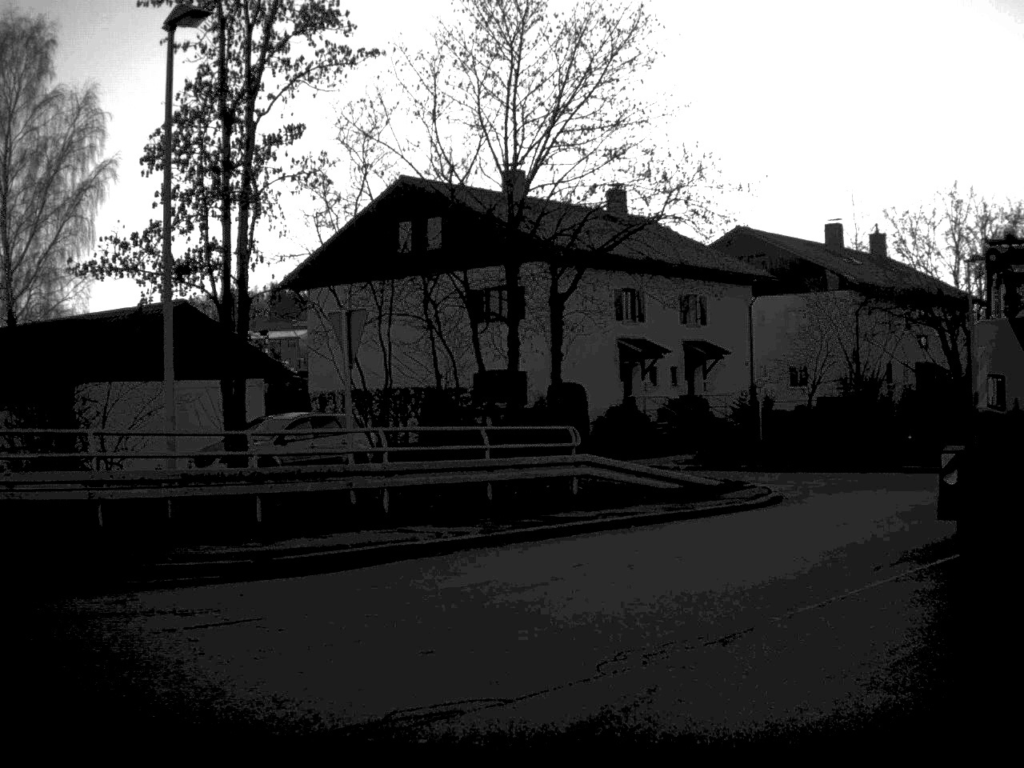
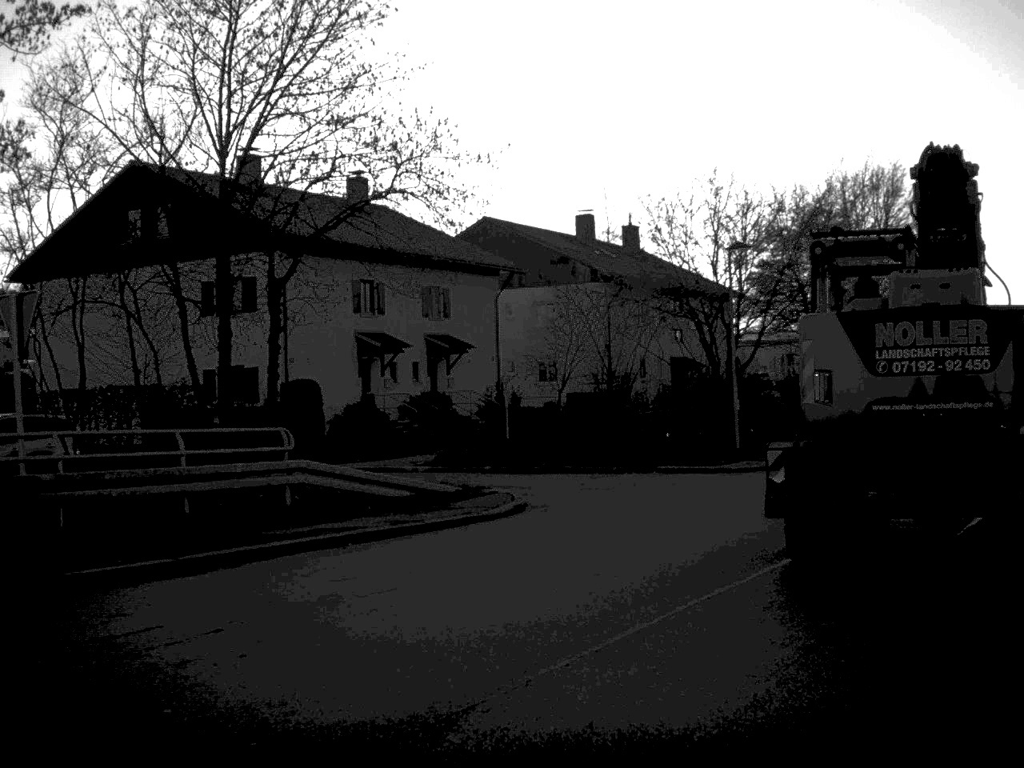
(+0.2, +2.3) m; +11°
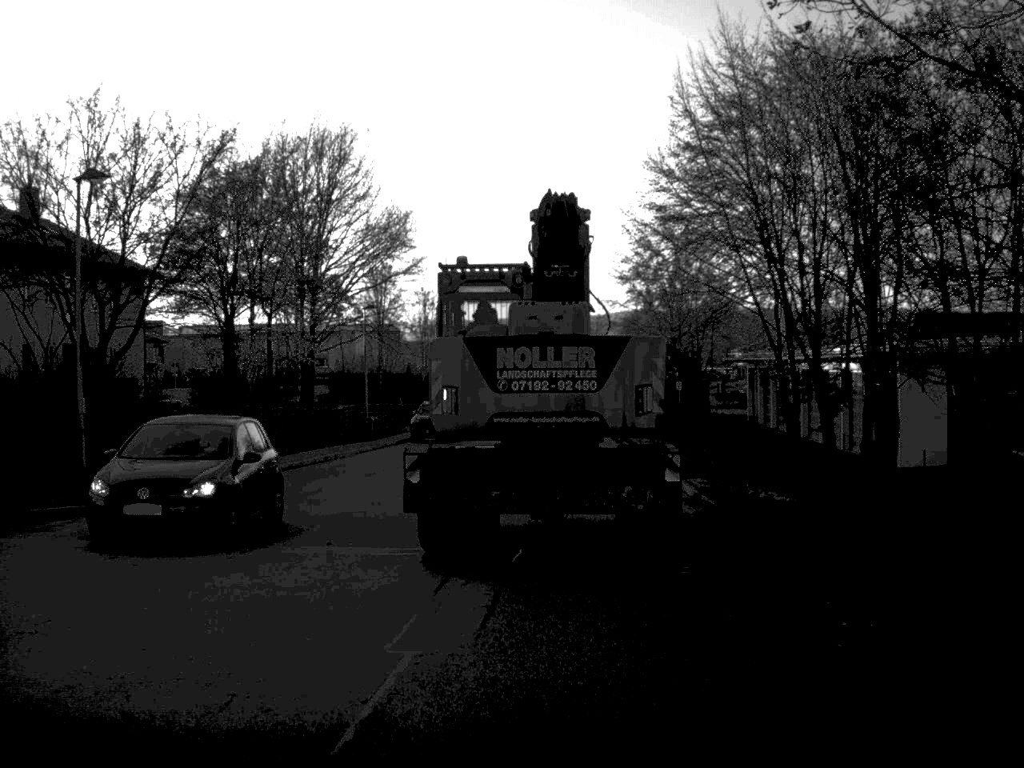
(+3.2, +11.1) m; +24°
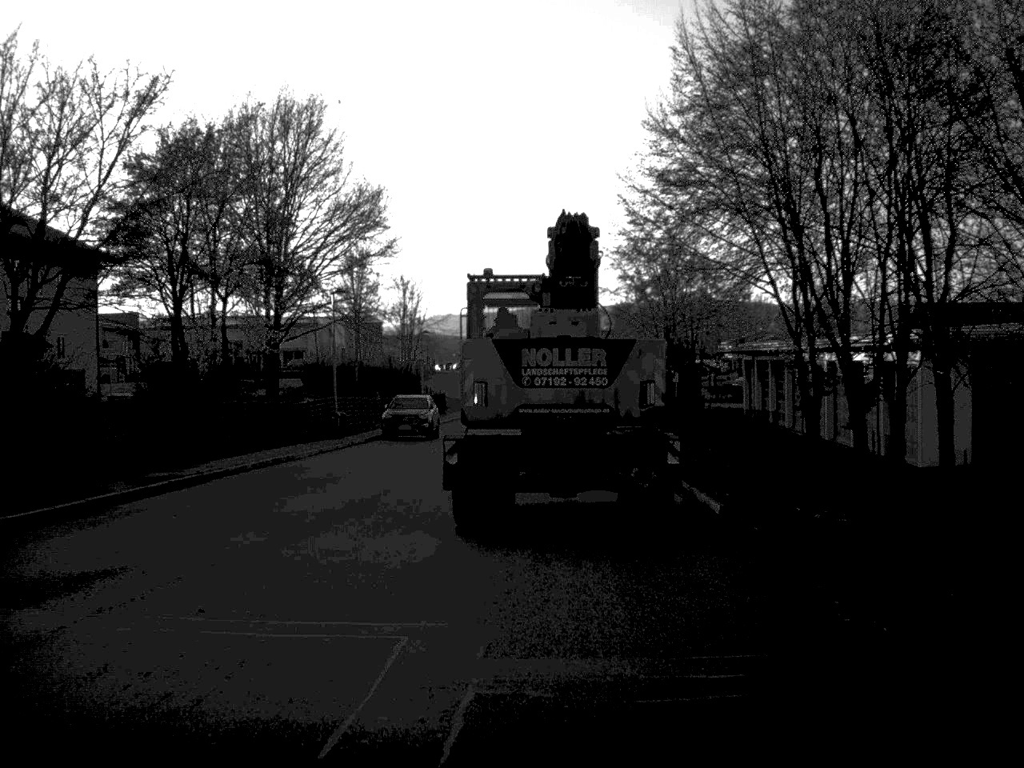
(0.0, +5.2) m; +1°
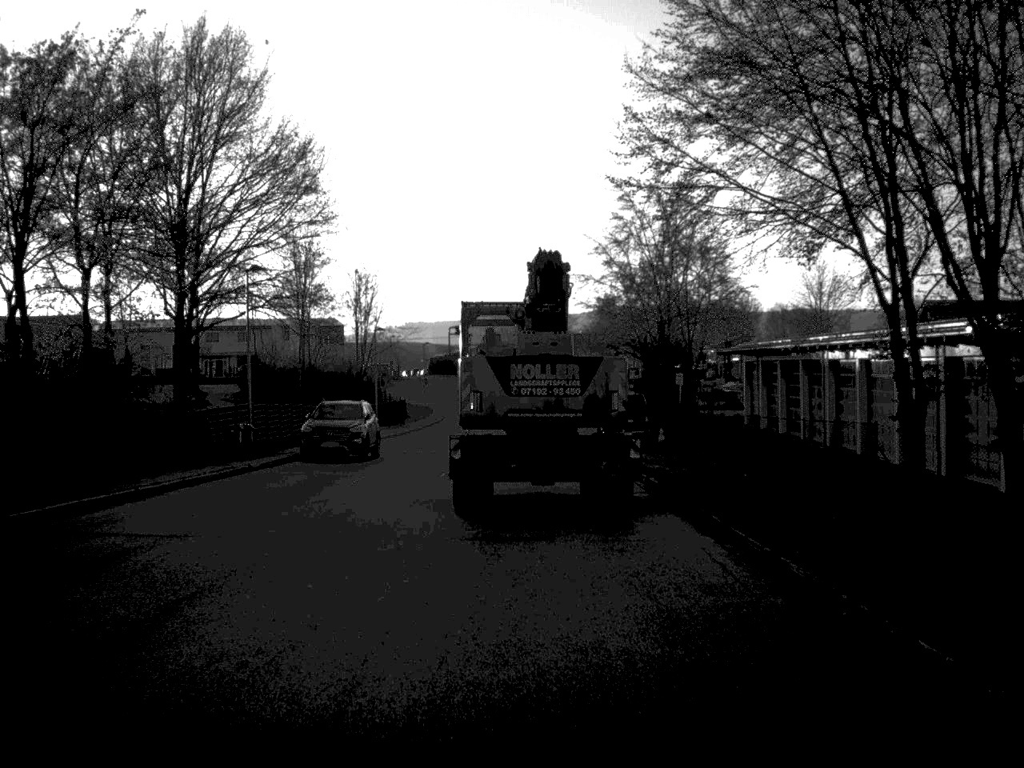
(+0.1, +12.2) m; +1°
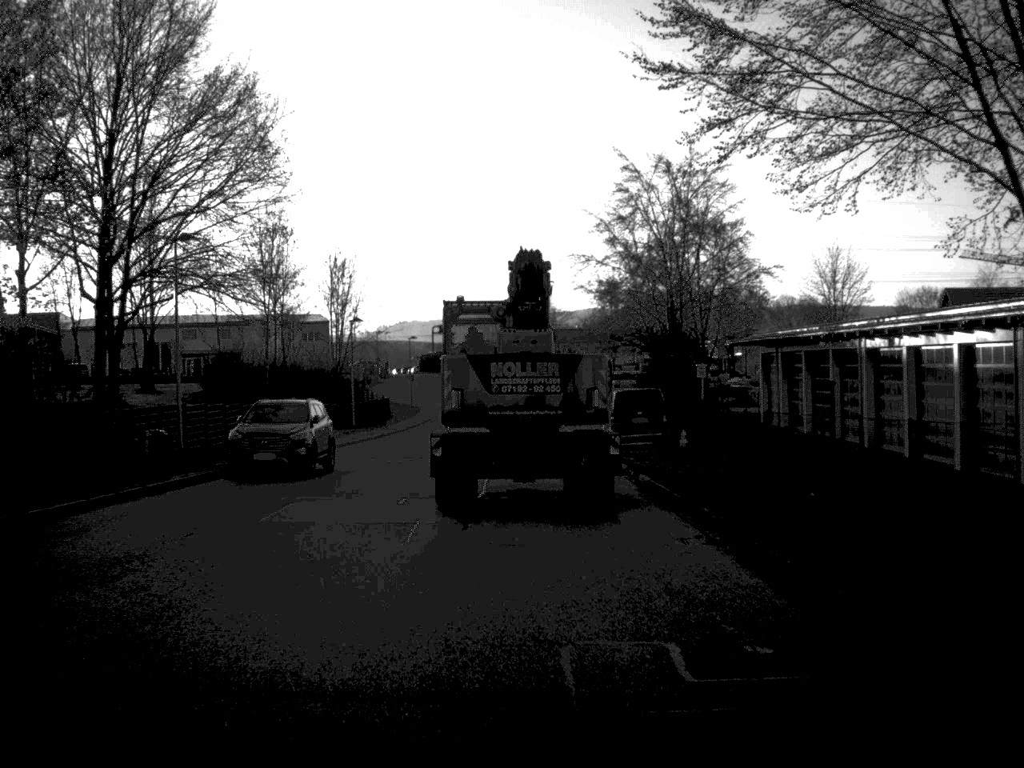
(0.0, +8.2) m; 0°
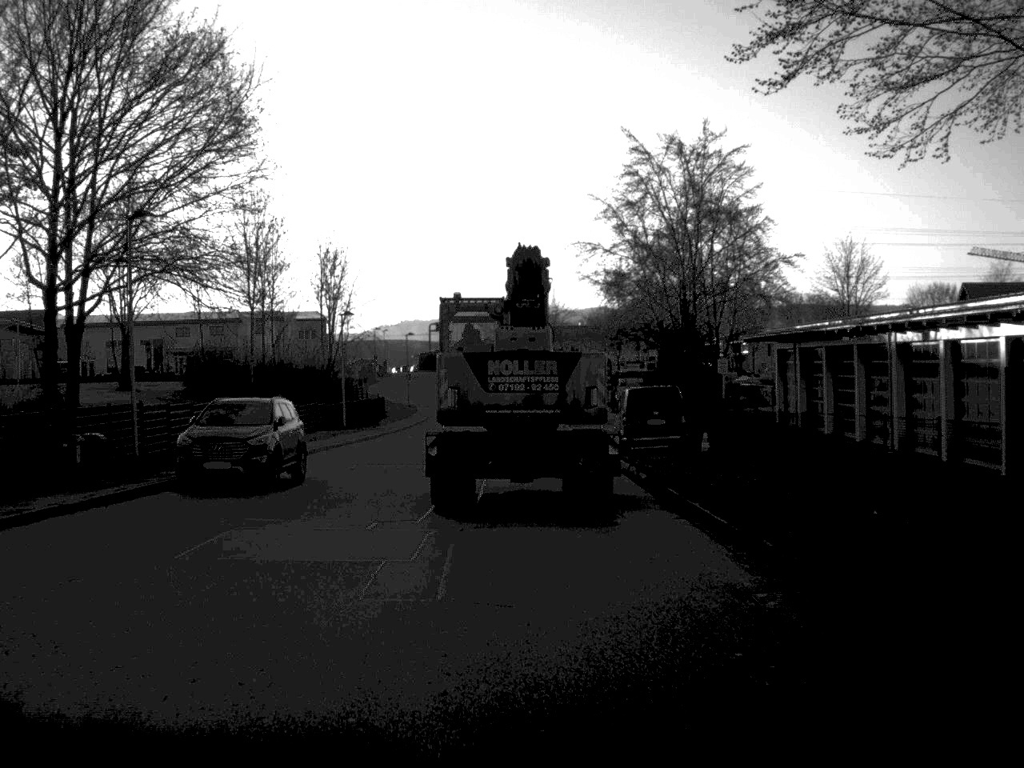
(0.0, +4.3) m; 0°
